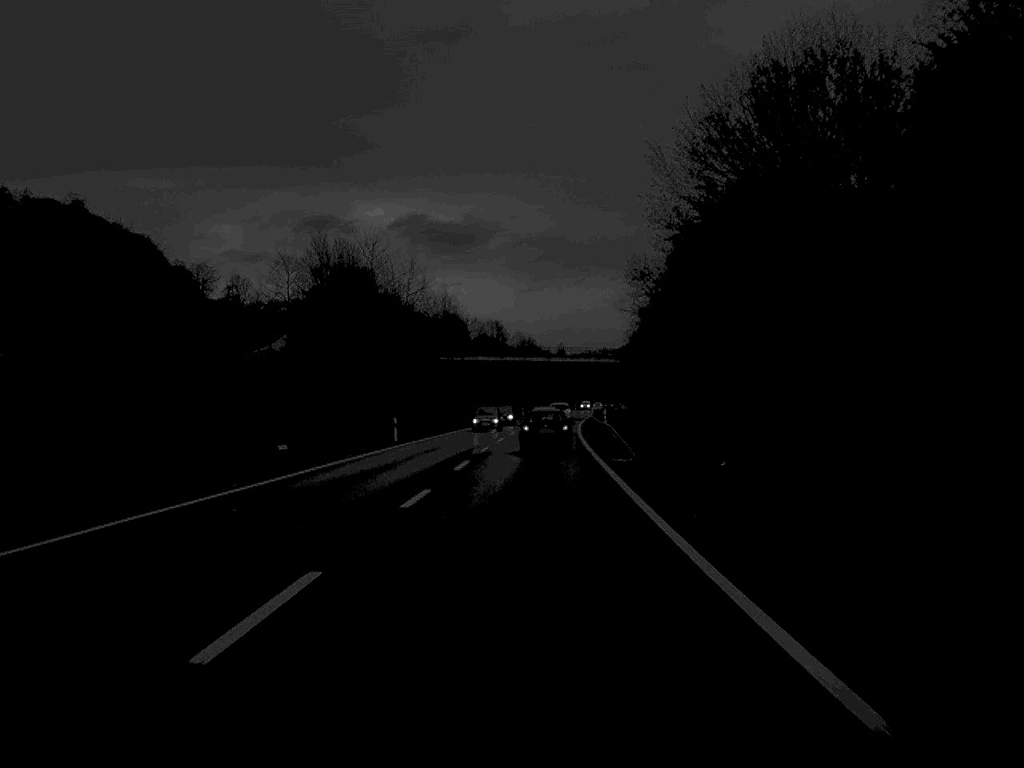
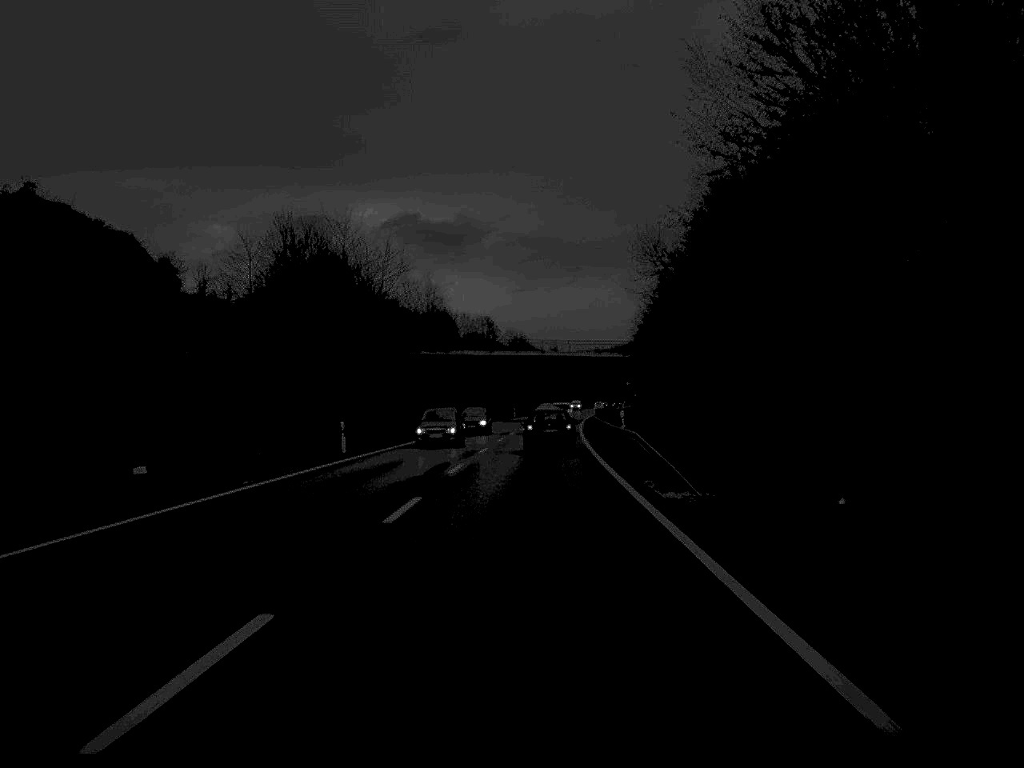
(0.0, +14.3) m; 0°
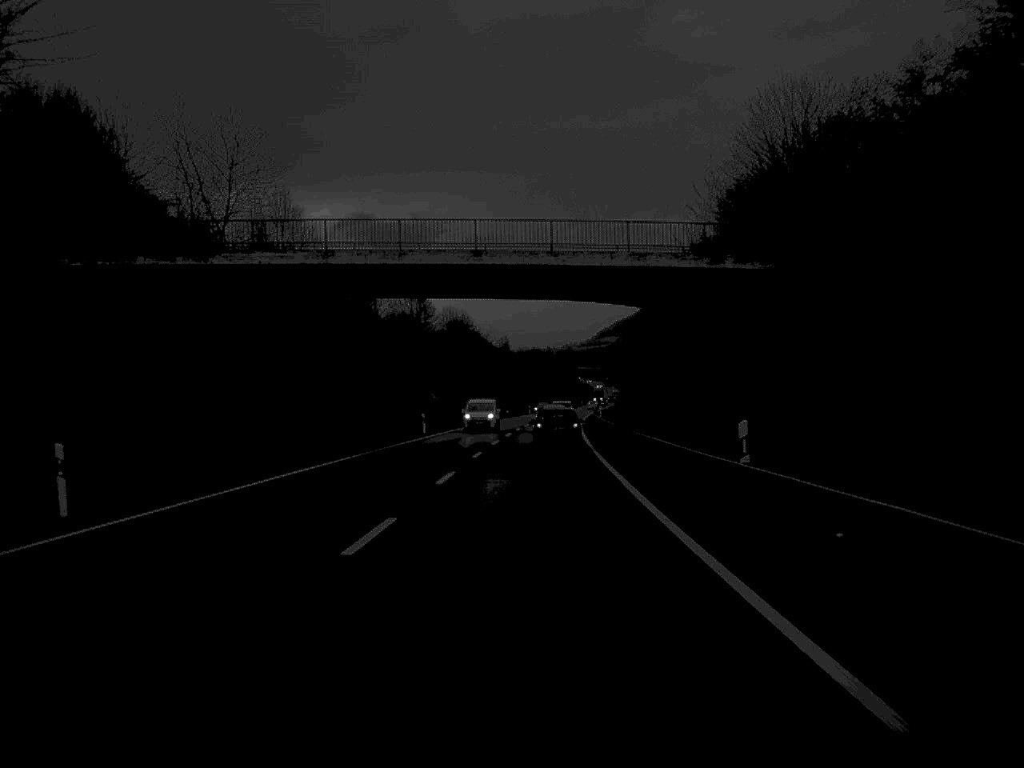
(+1.4, +76.8) m; +2°
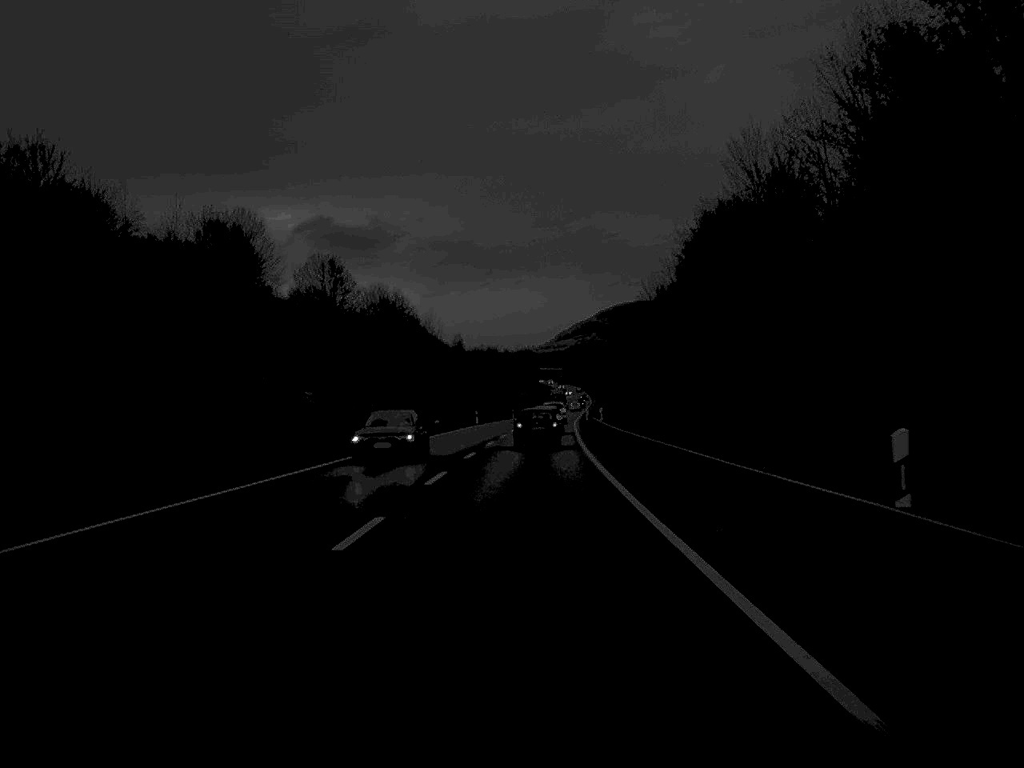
(+1.0, +59.7) m; +2°
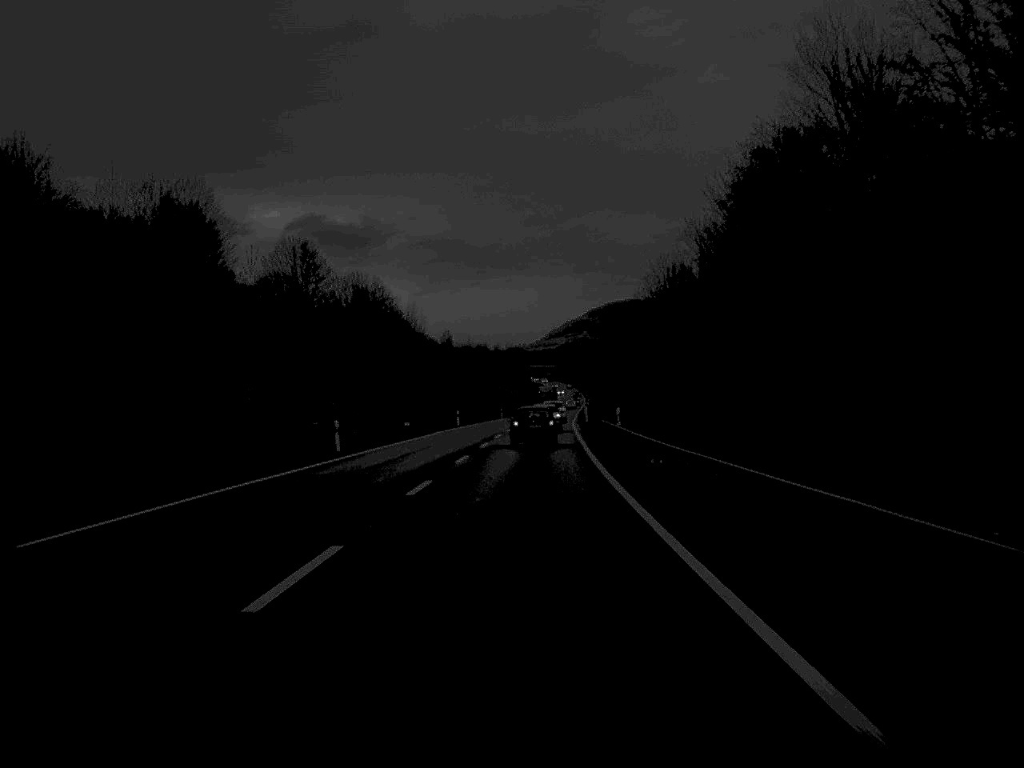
(+0.1, +15.7) m; 0°
